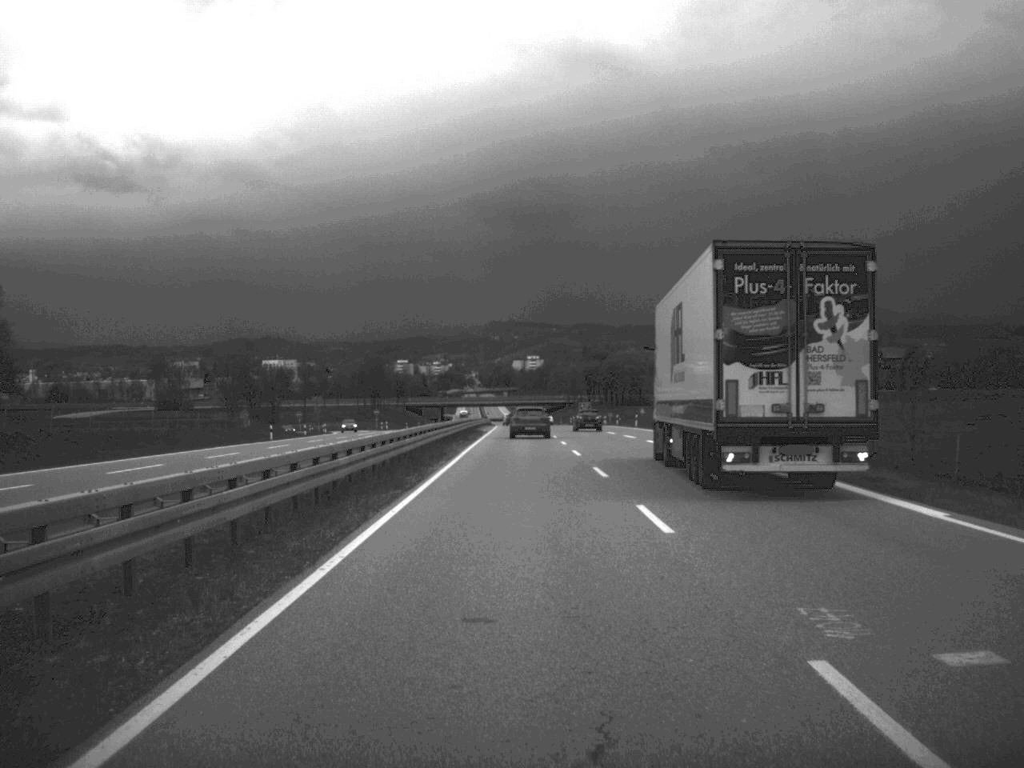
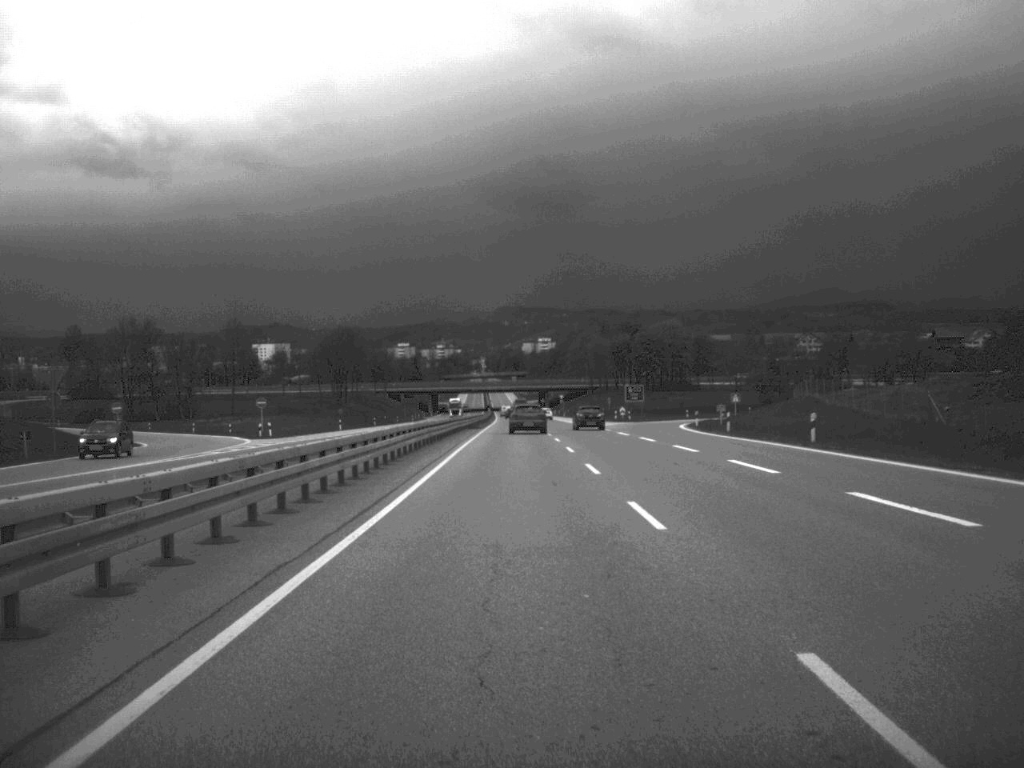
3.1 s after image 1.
(-0.5, +82.1) m; -1°
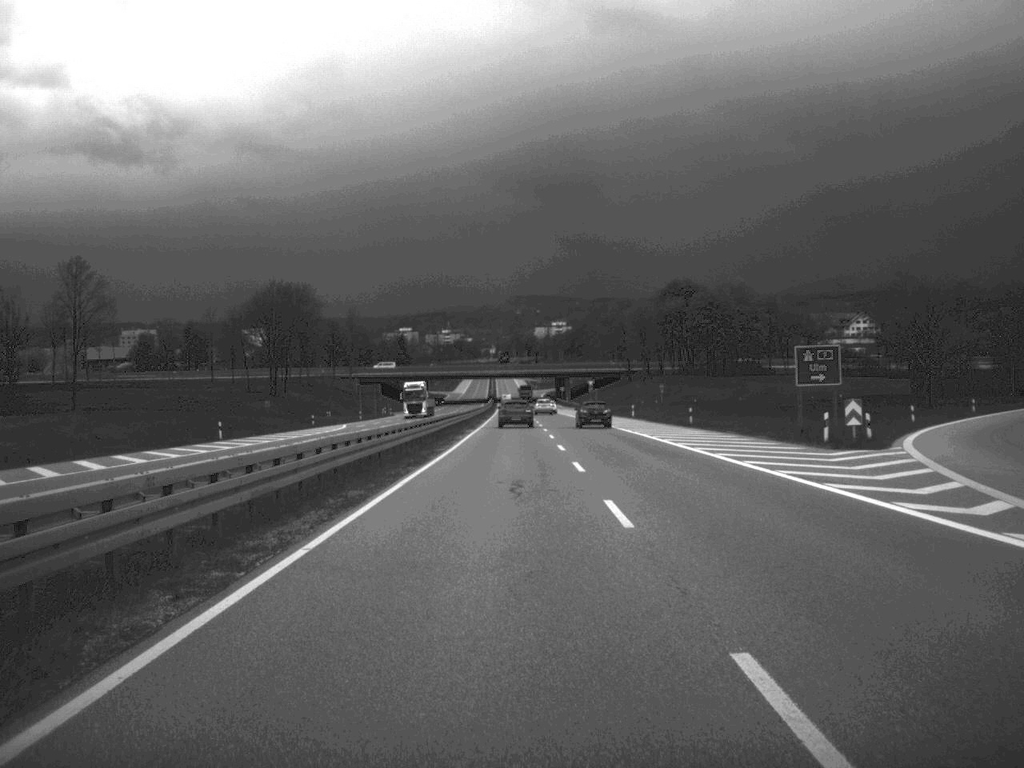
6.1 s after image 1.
(-0.6, +82.1) m; -1°
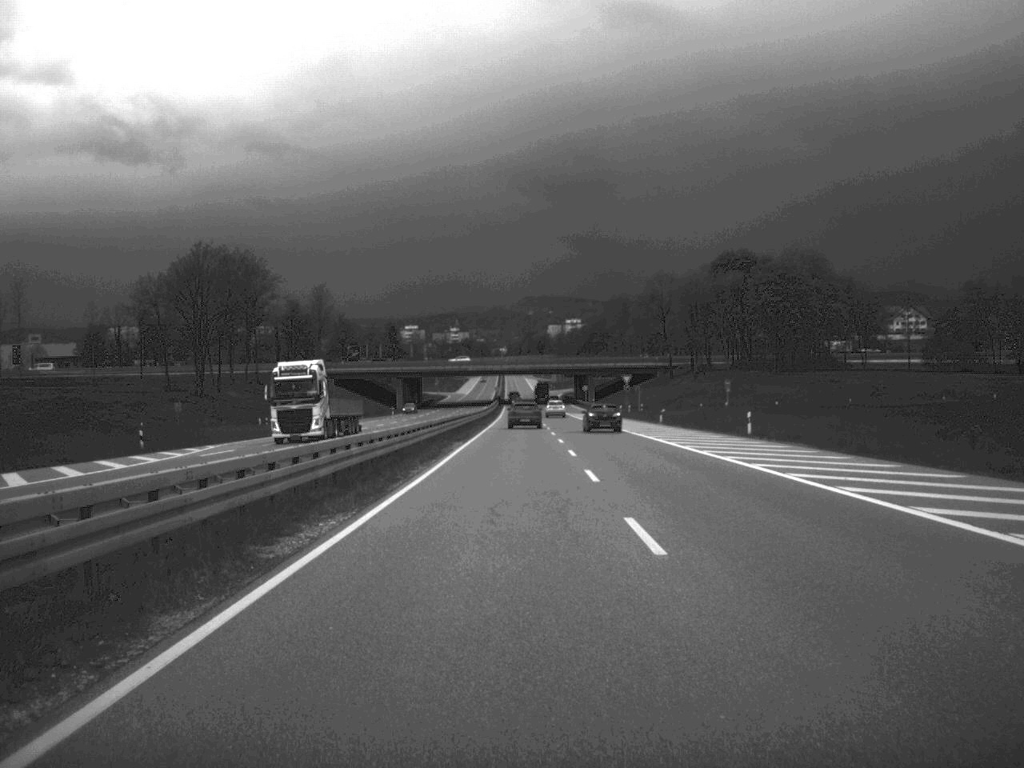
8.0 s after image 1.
(-0.3, +49.9) m; -1°
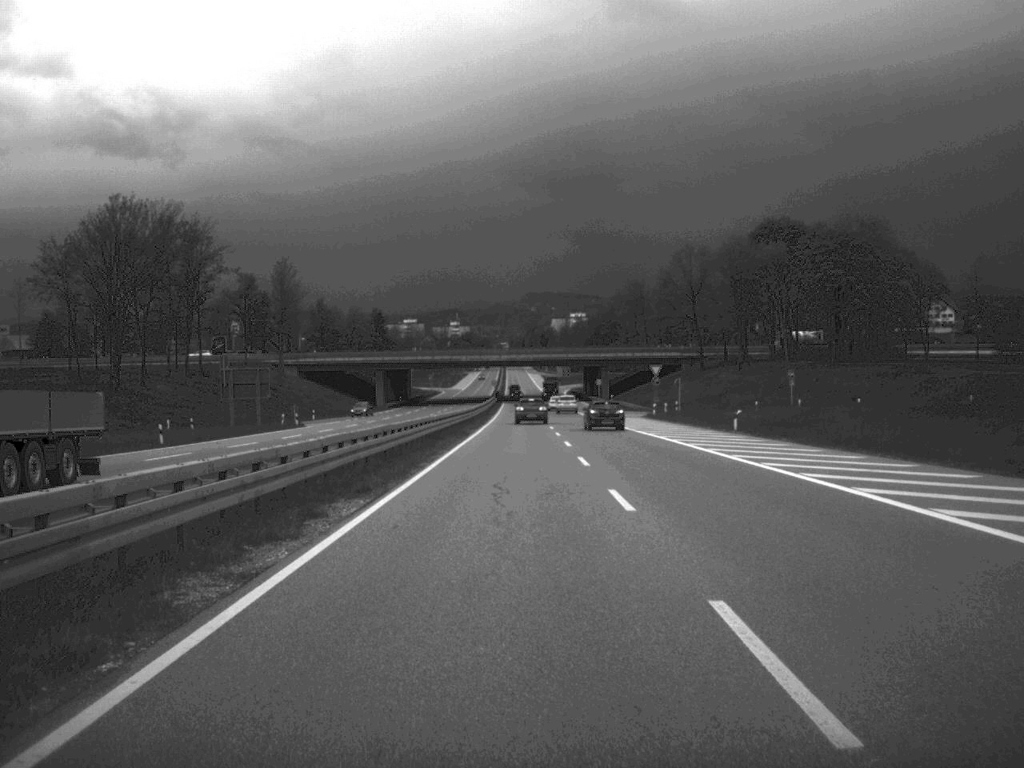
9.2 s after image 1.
(-0.1, +30.6) m; 0°
